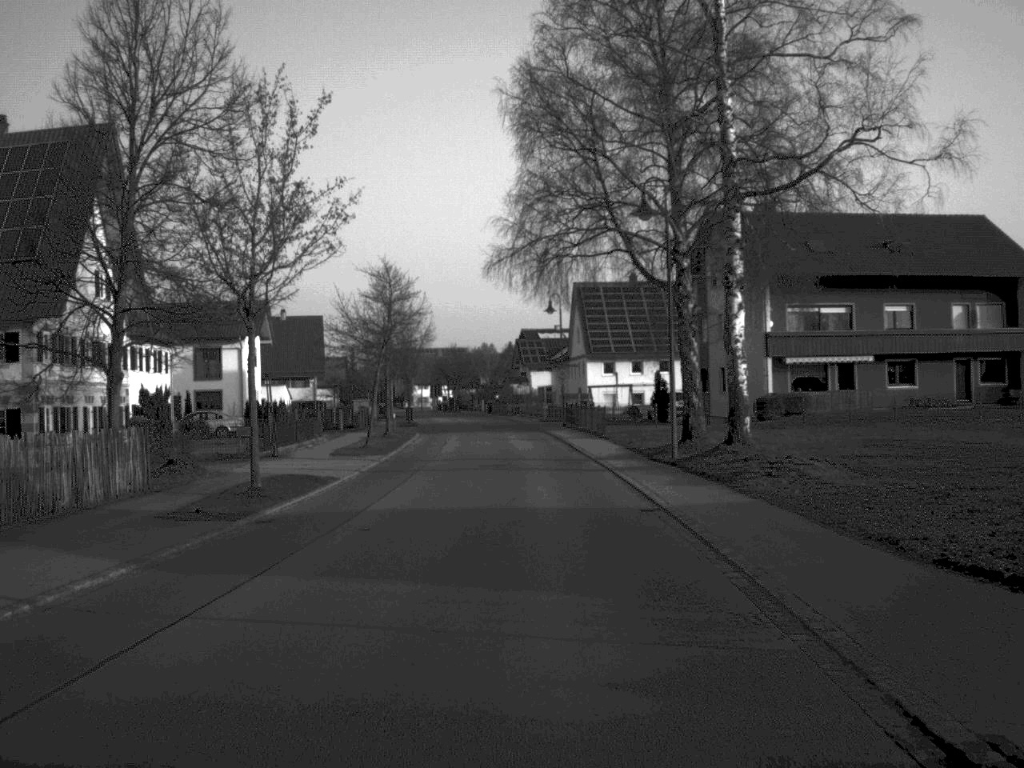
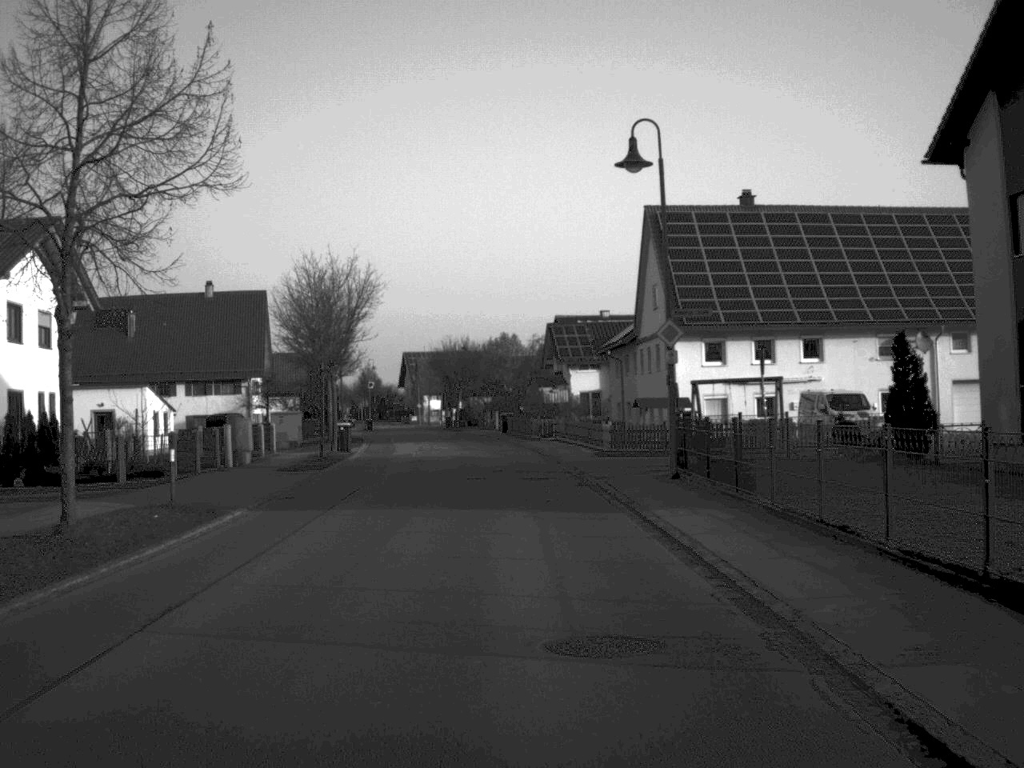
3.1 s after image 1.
(-0.2, +42.7) m; -1°
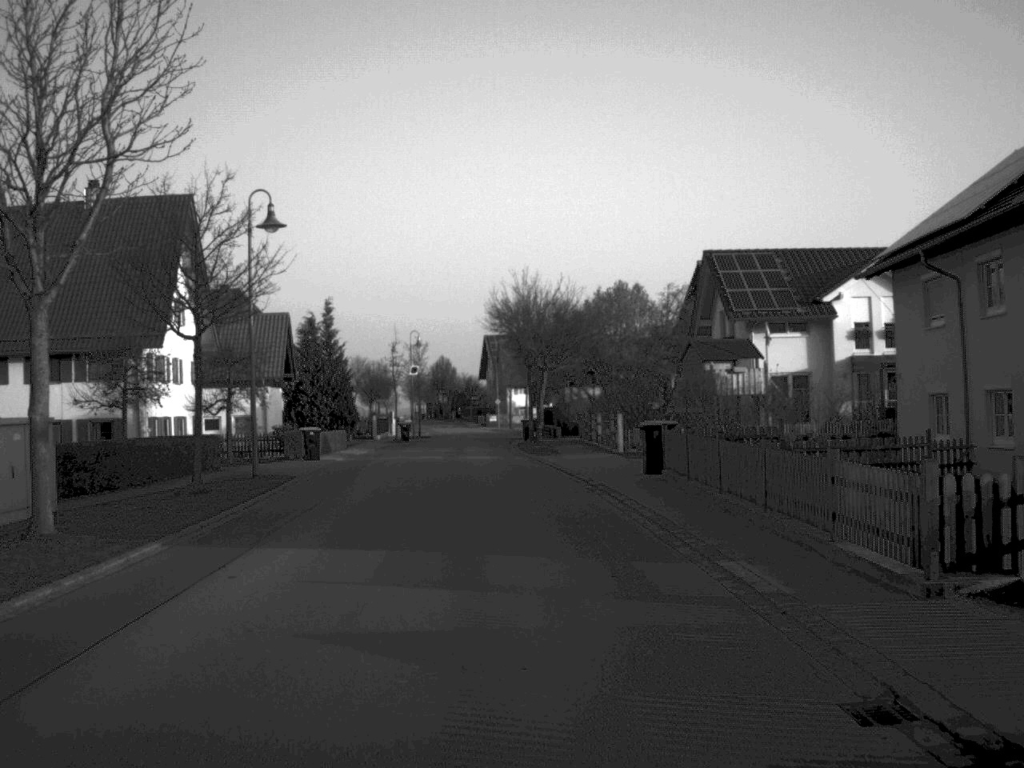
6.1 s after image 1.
(-1.5, +42.8) m; -4°
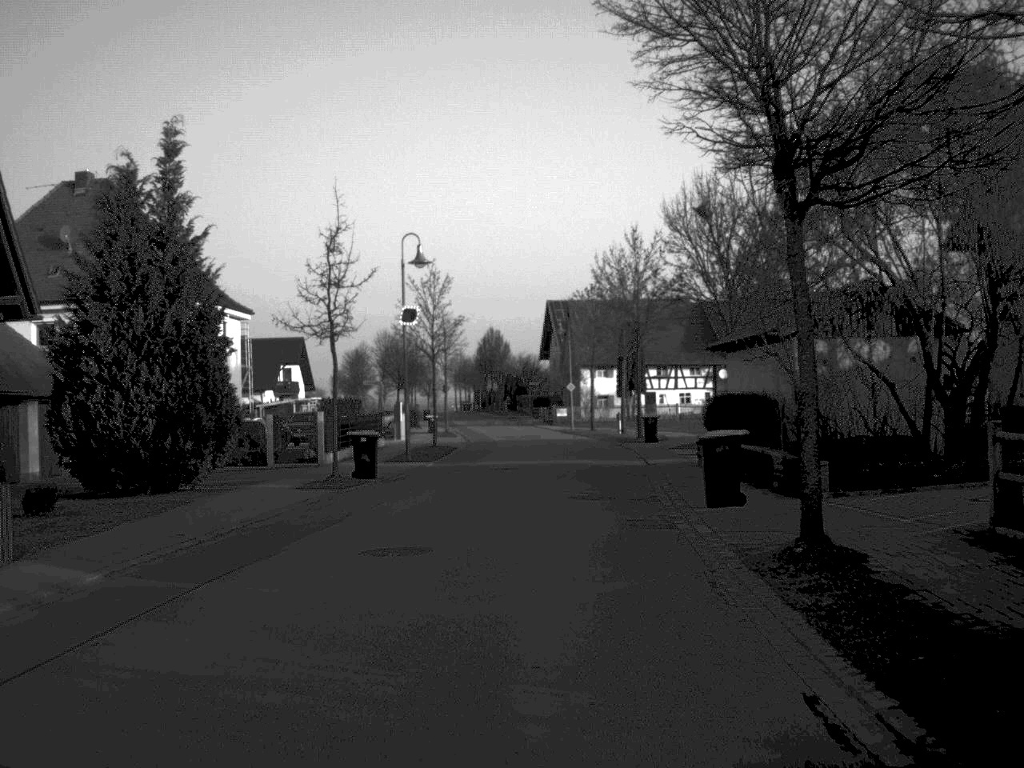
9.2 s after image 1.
(-1.8, +42.8) m; -2°
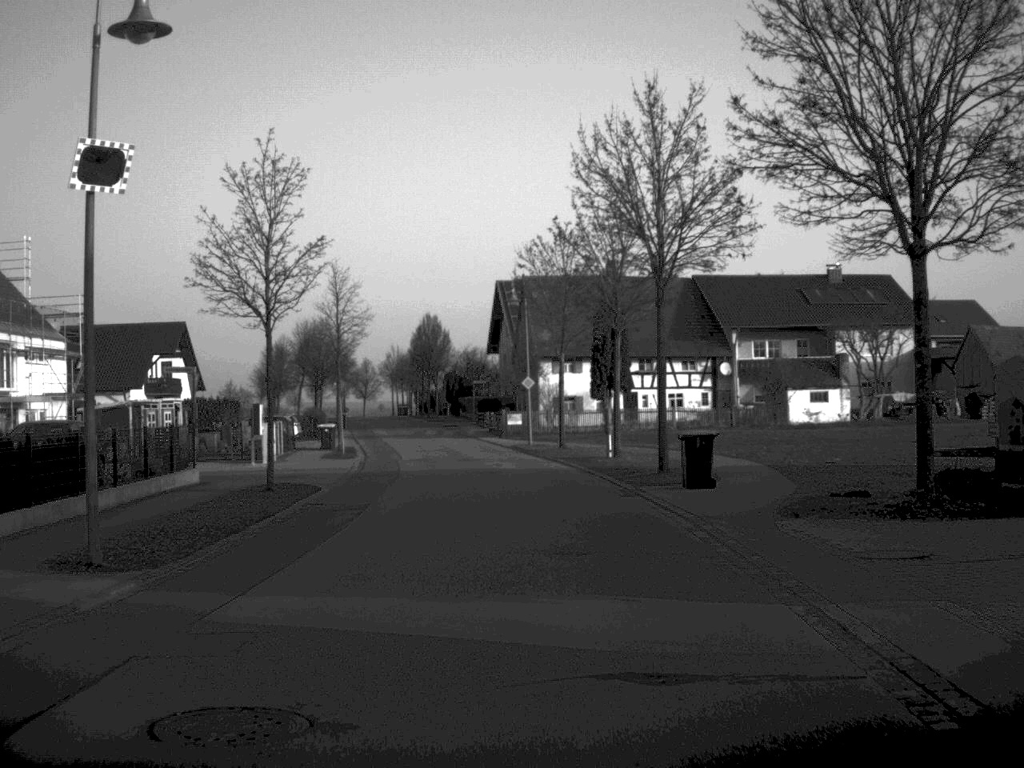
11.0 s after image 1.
(+0.6, +24.7) m; +2°
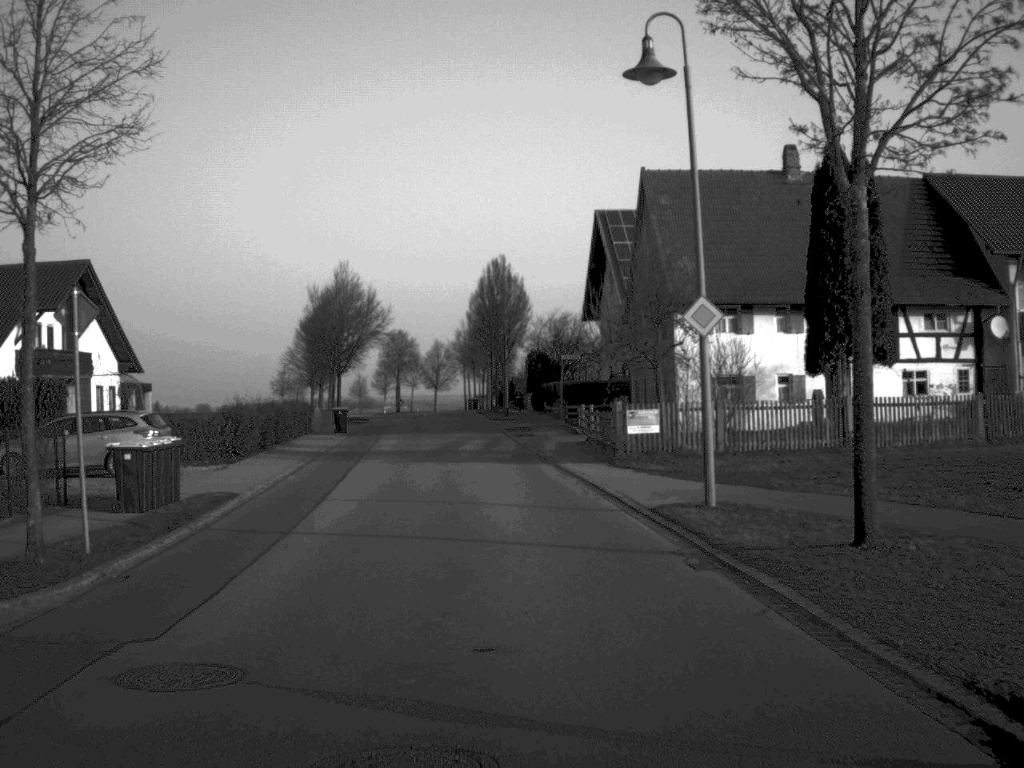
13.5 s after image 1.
(-0.9, +35.1) m; -4°
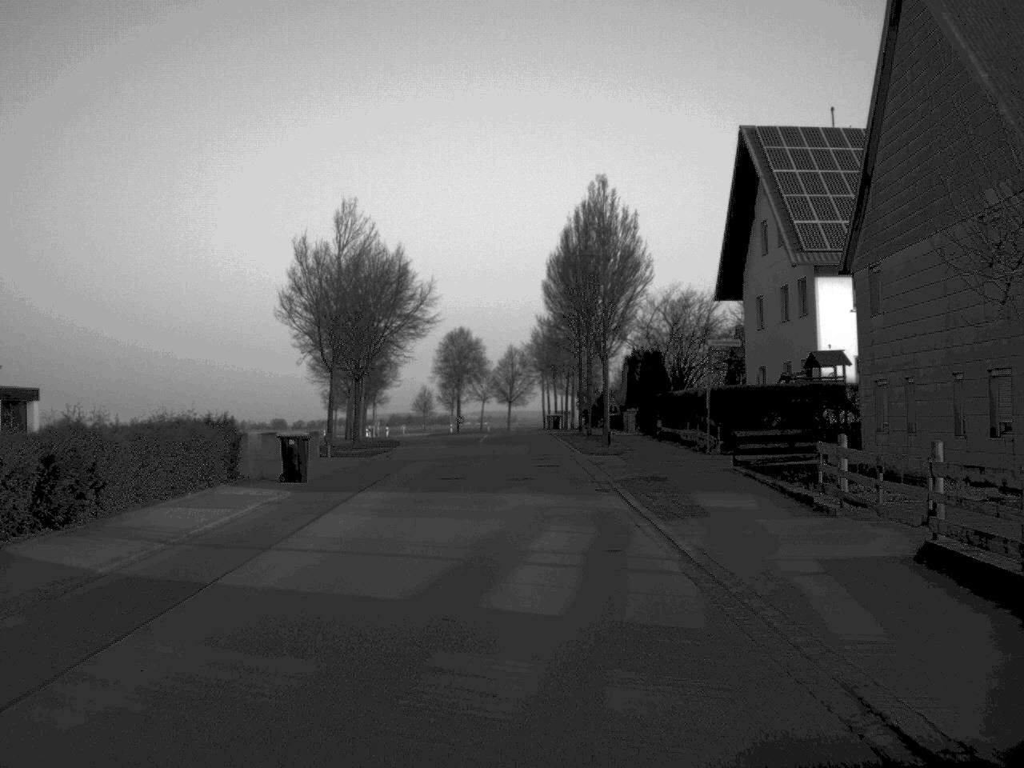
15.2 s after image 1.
(-0.9, +26.0) m; -4°
